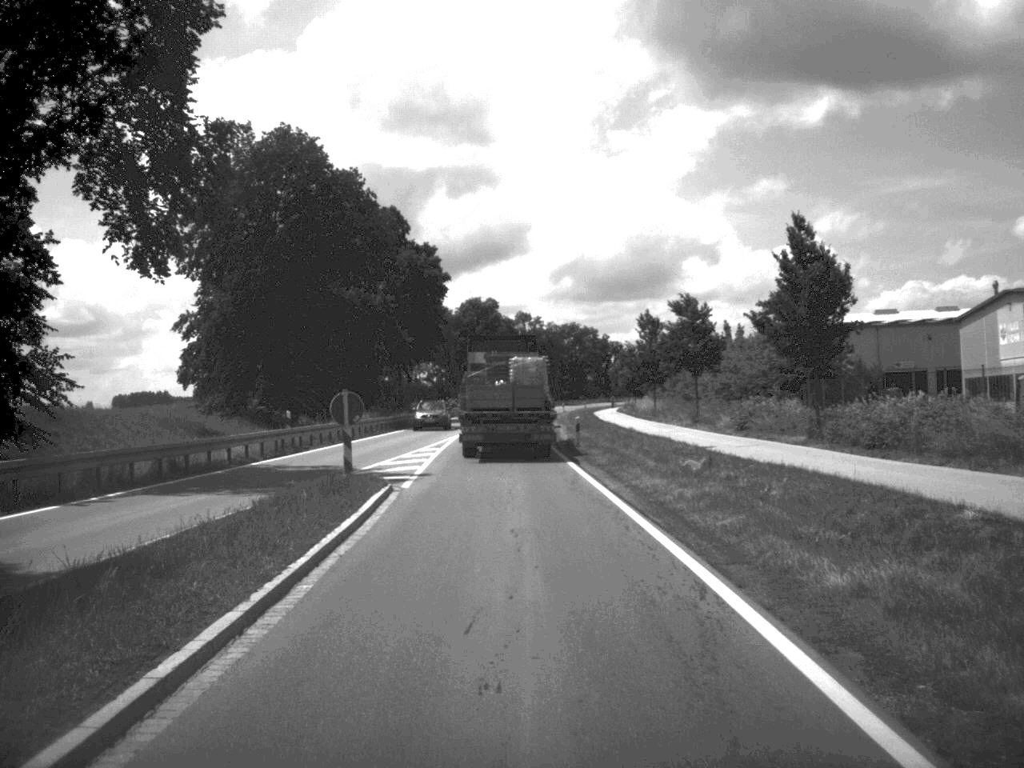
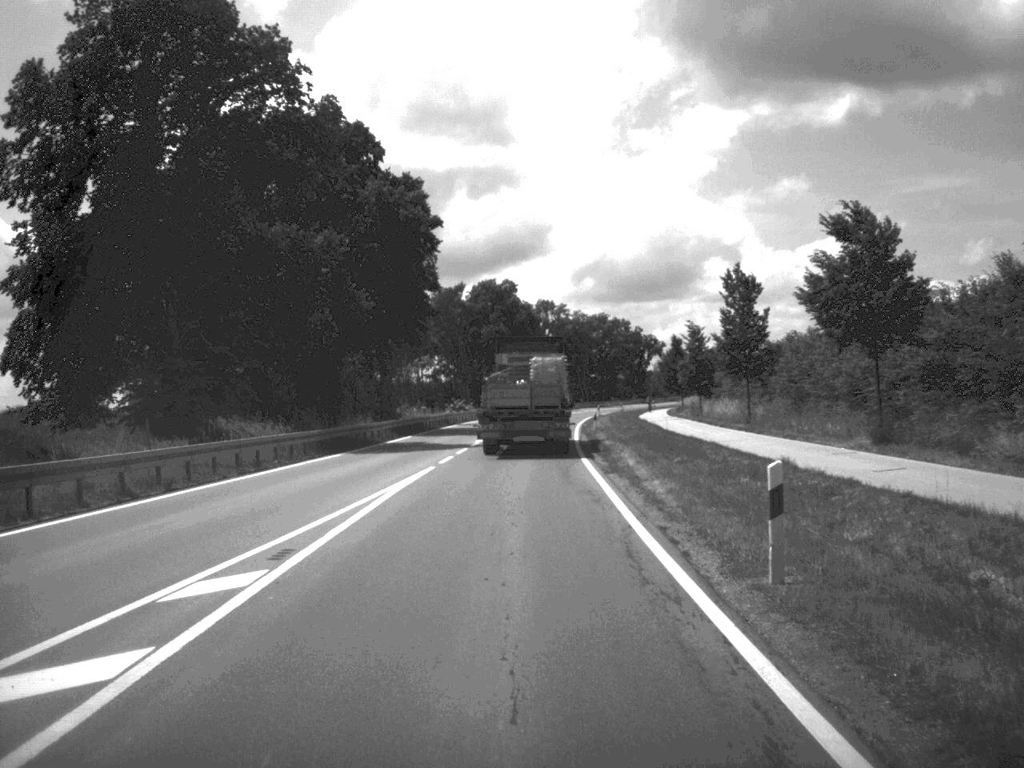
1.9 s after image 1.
(-0.3, +29.9) m; -1°
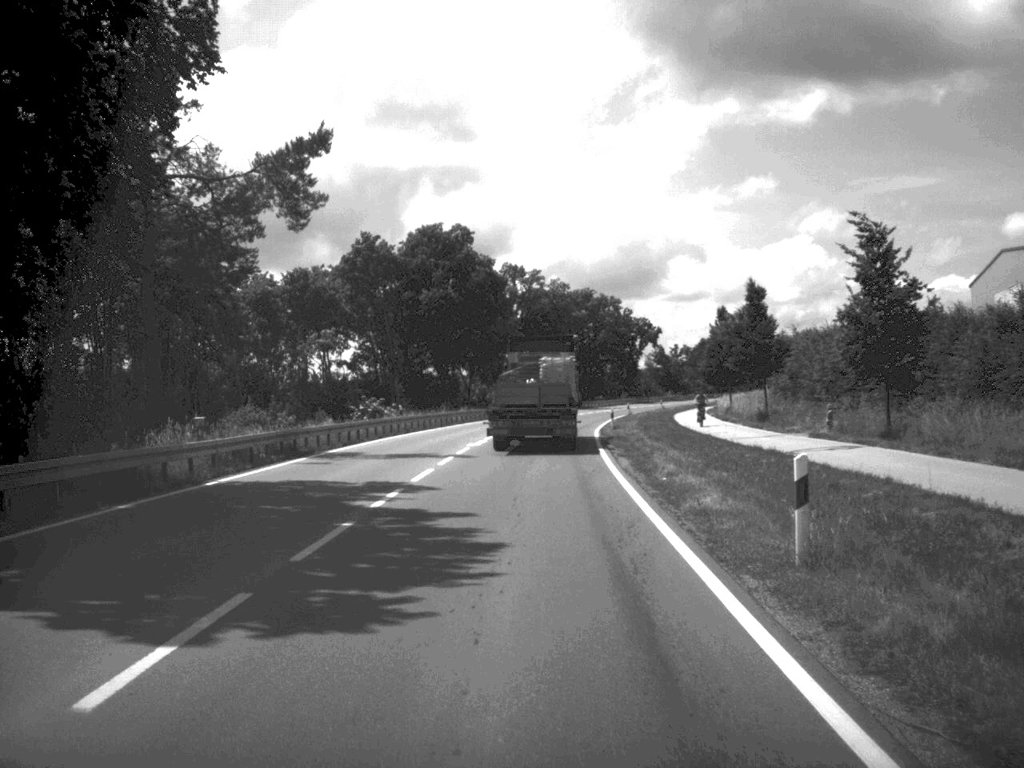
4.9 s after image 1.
(+0.4, +48.7) m; +1°
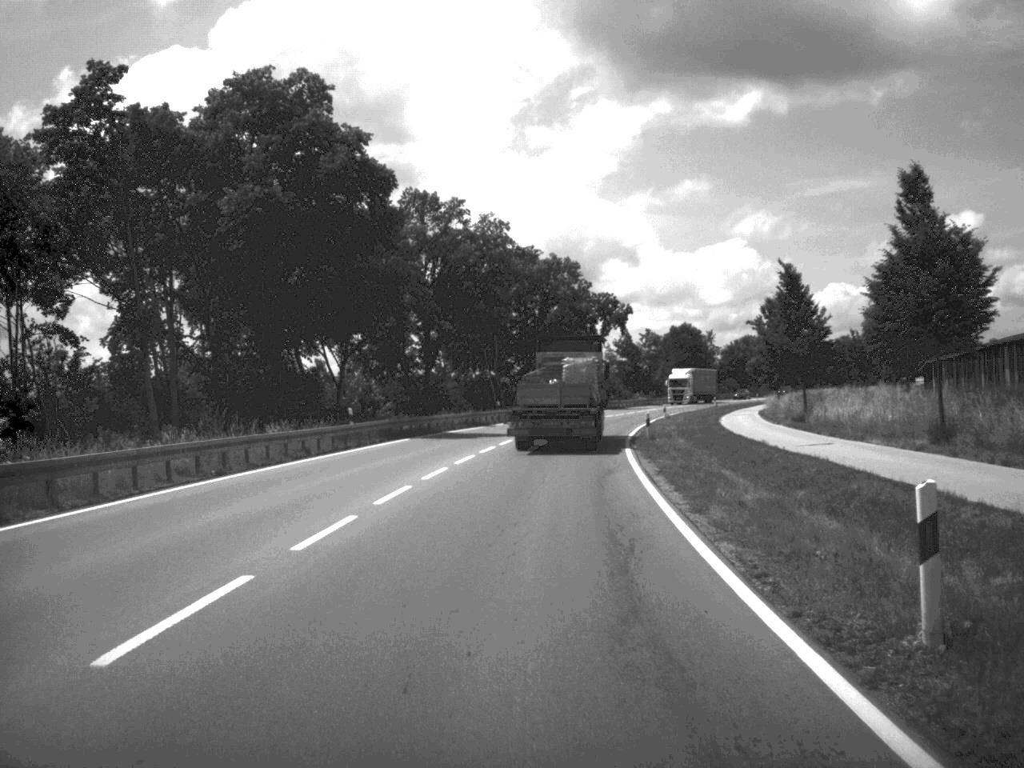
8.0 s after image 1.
(+1.0, +52.0) m; +3°
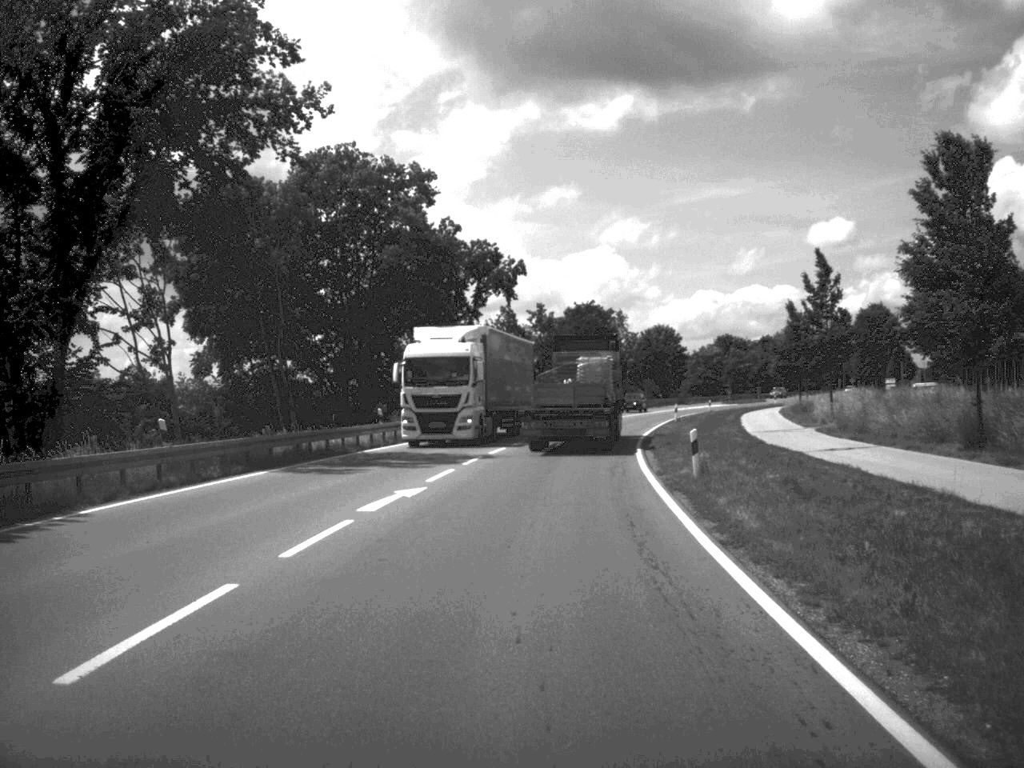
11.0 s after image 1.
(+2.5, +53.3) m; +6°
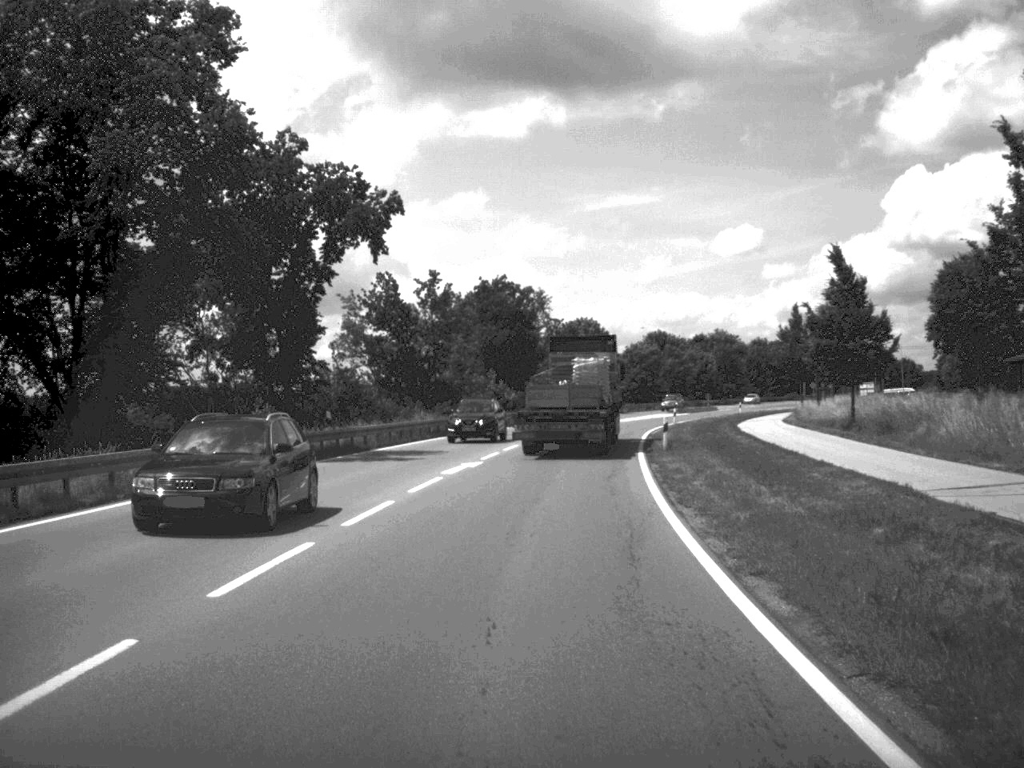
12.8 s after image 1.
(+1.1, +31.8) m; +4°
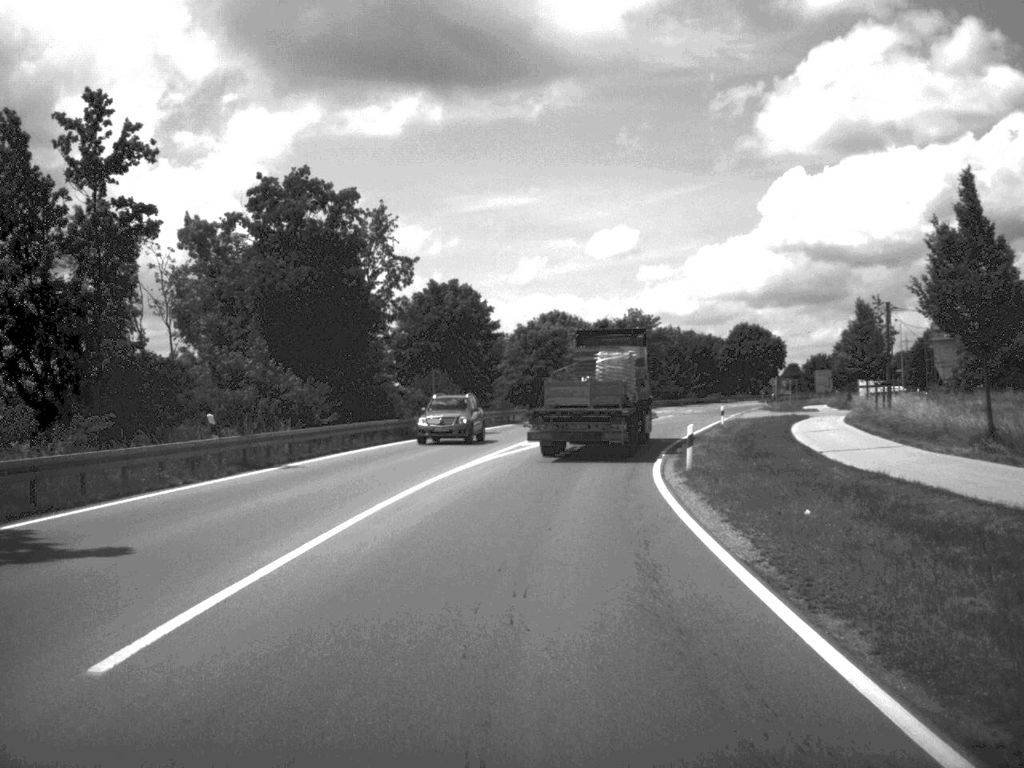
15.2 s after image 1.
(+2.0, +44.1) m; +5°
